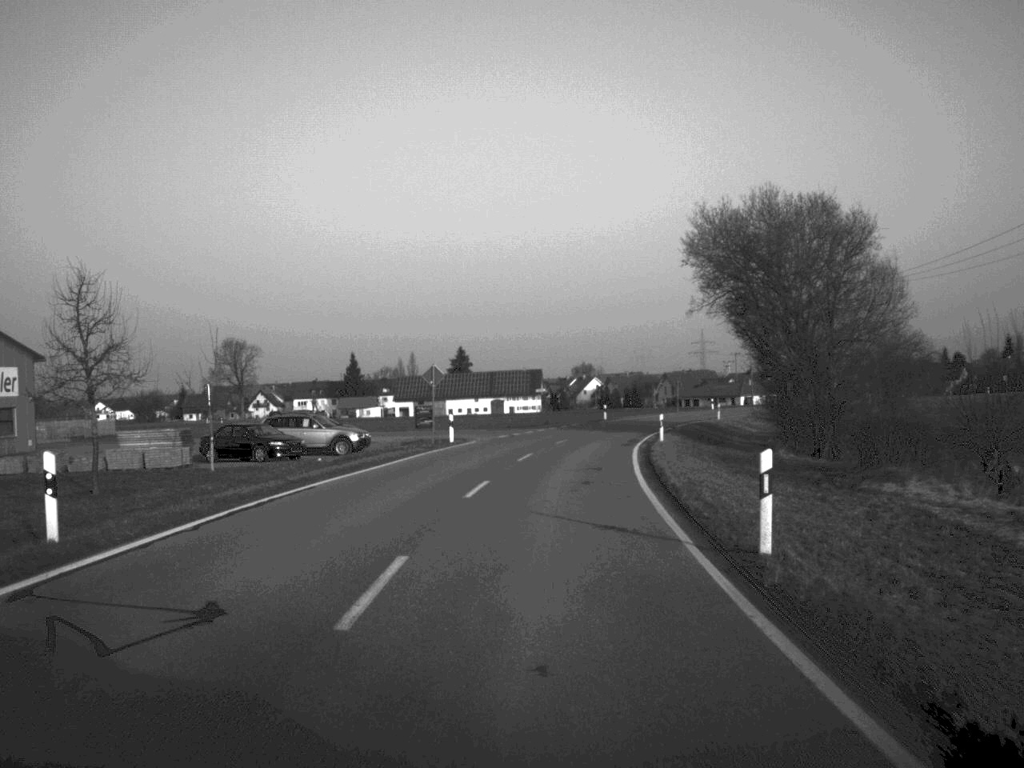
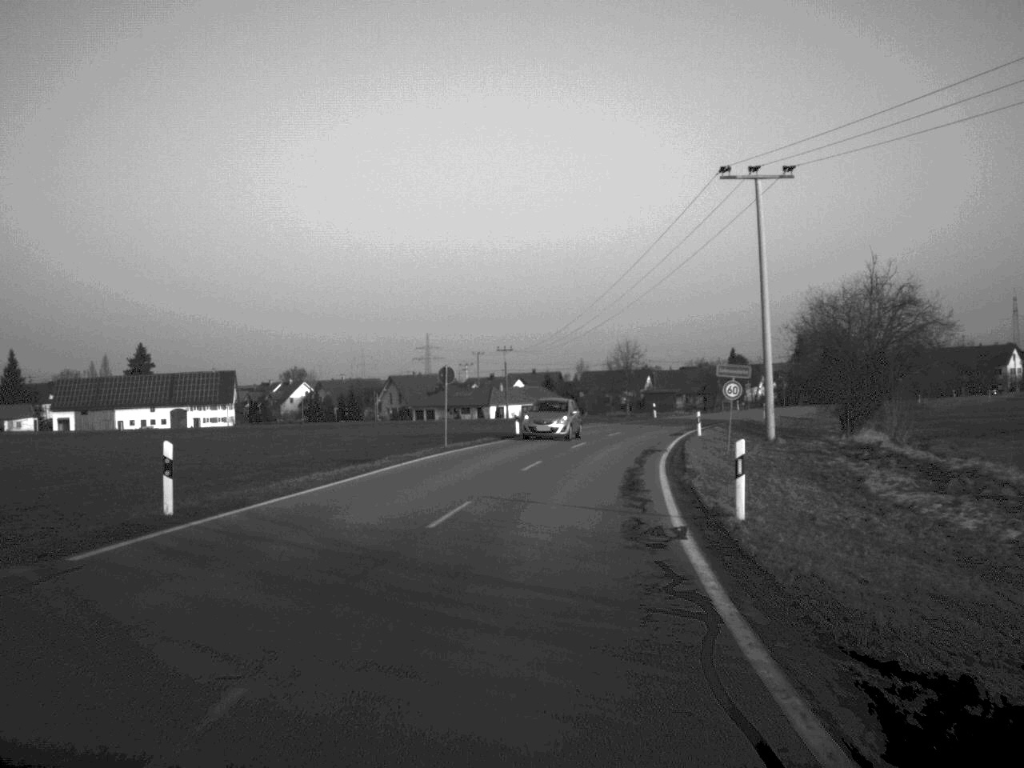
(+5.9, +63.9) m; +13°
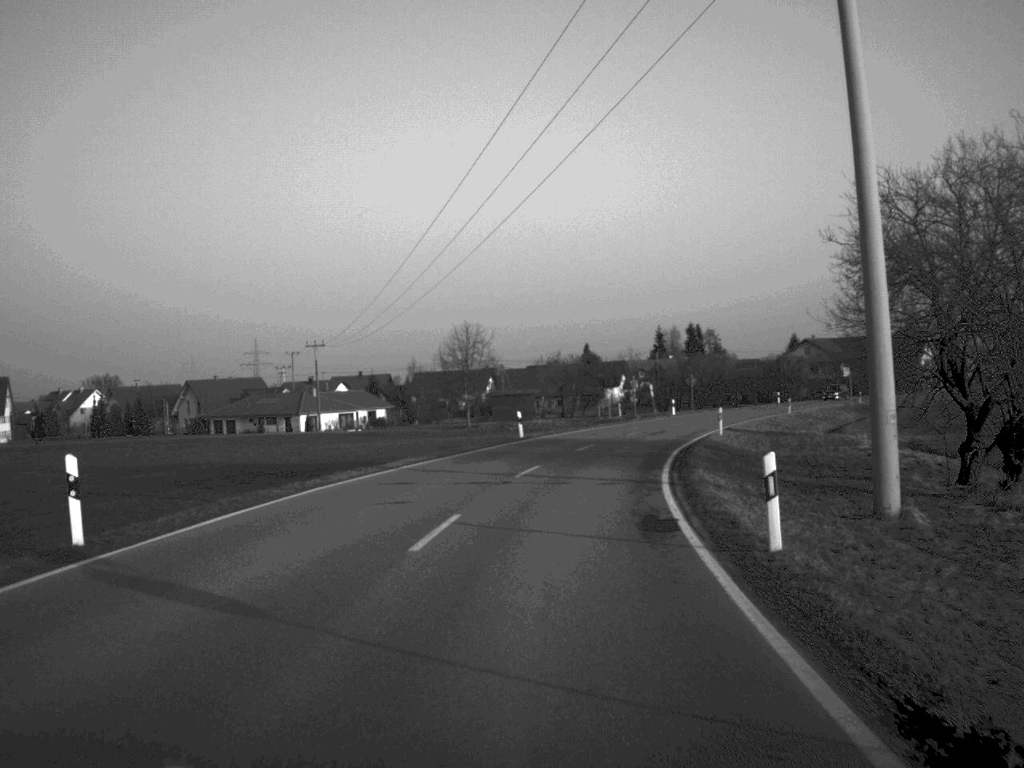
(+2.6, +37.3) m; +7°
